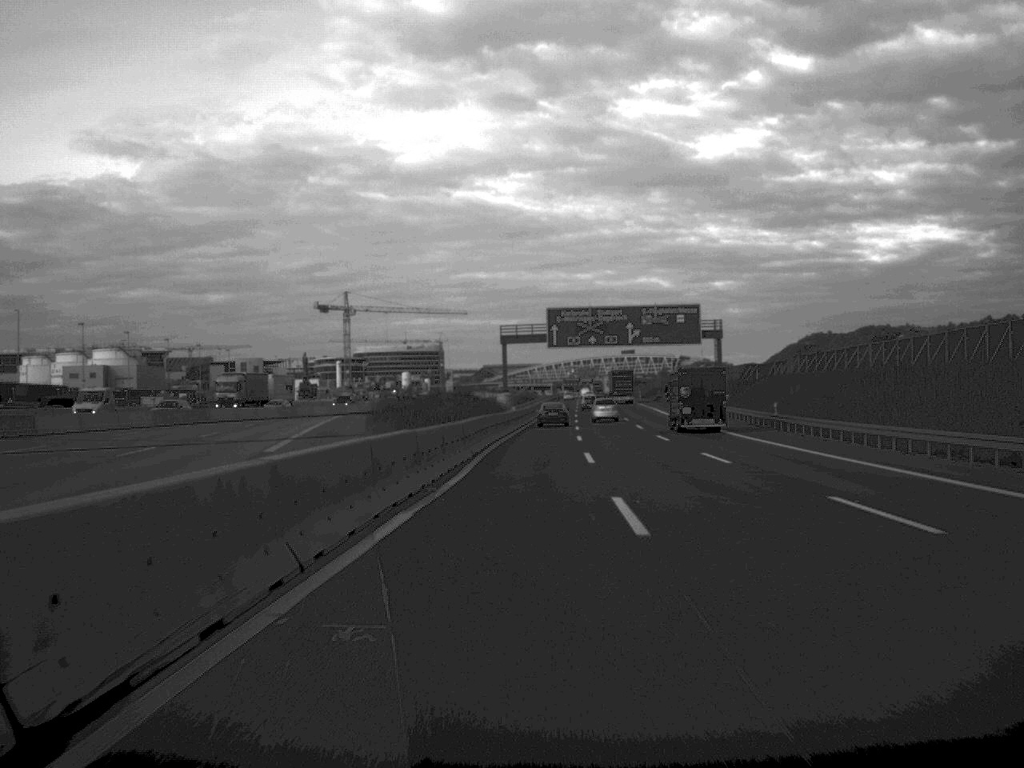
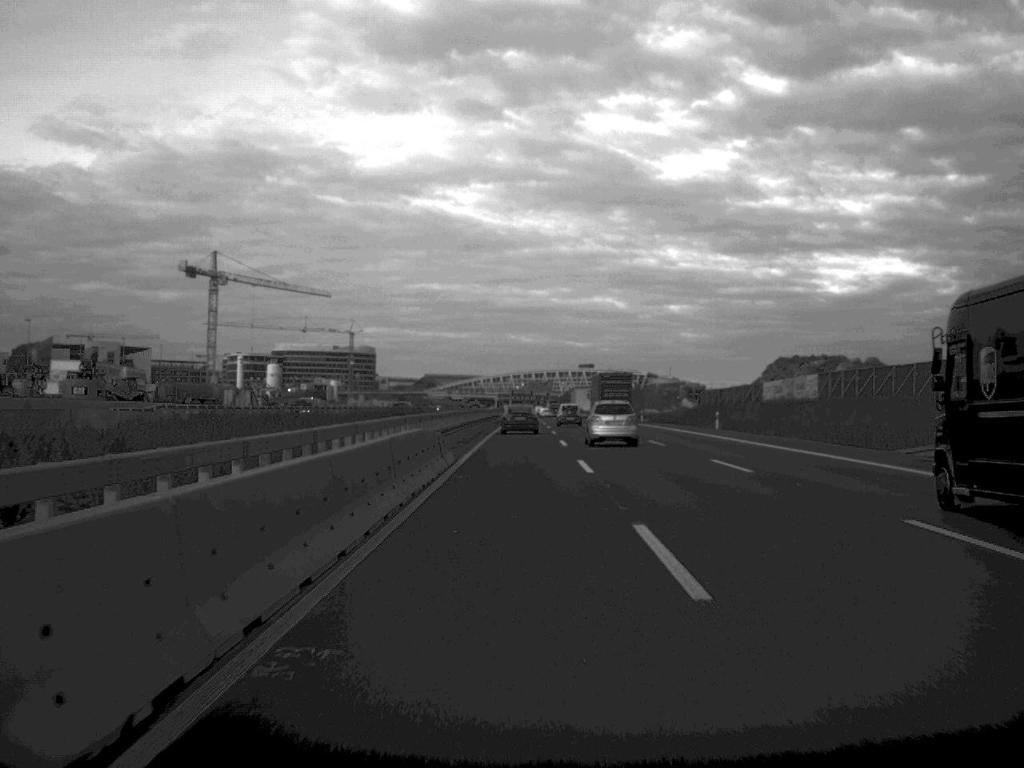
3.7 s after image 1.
(+3.6, +128.7) m; +2°
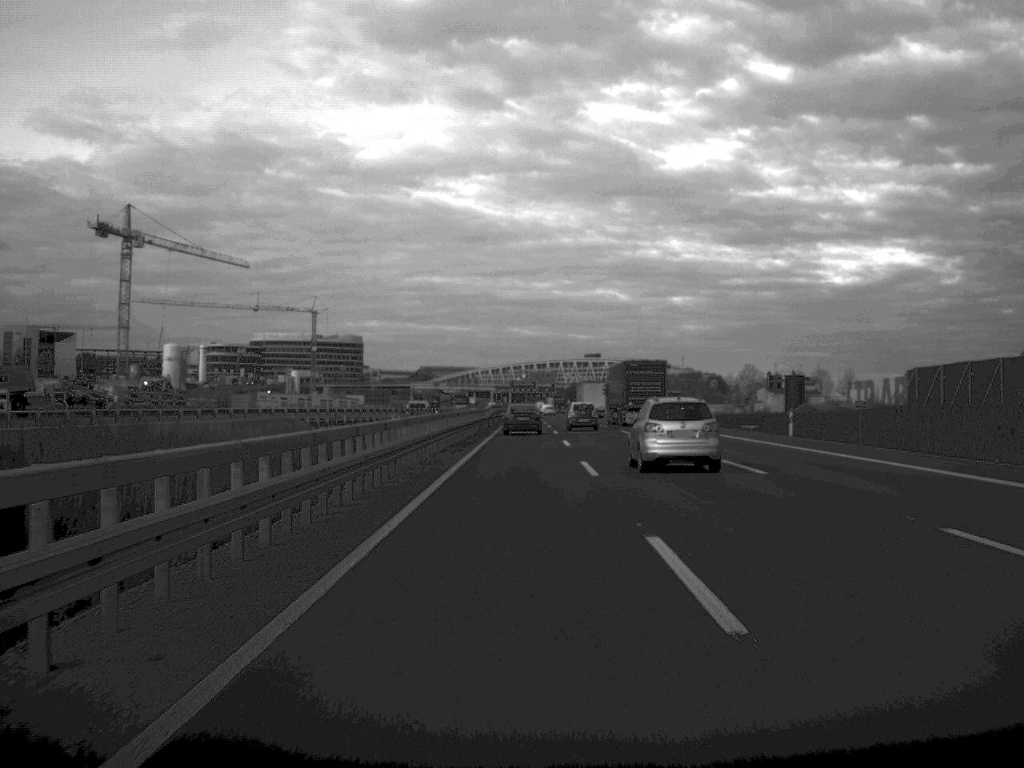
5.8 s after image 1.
(+0.1, +71.7) m; 0°
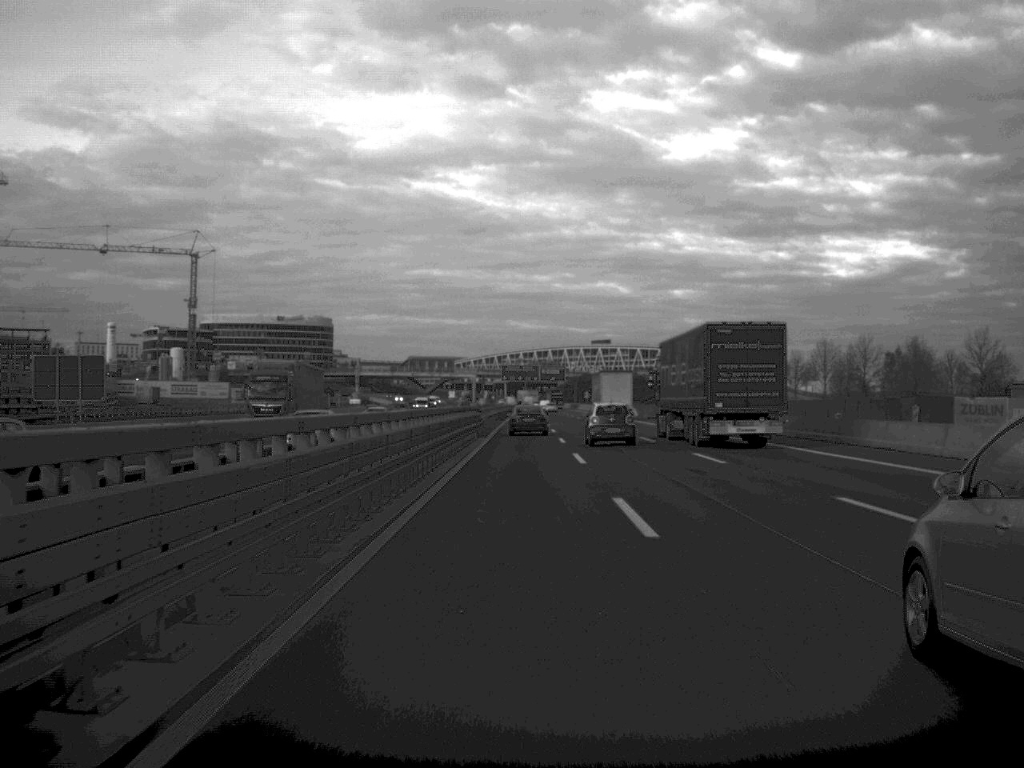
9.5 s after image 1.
(+0.3, +117.9) m; 0°
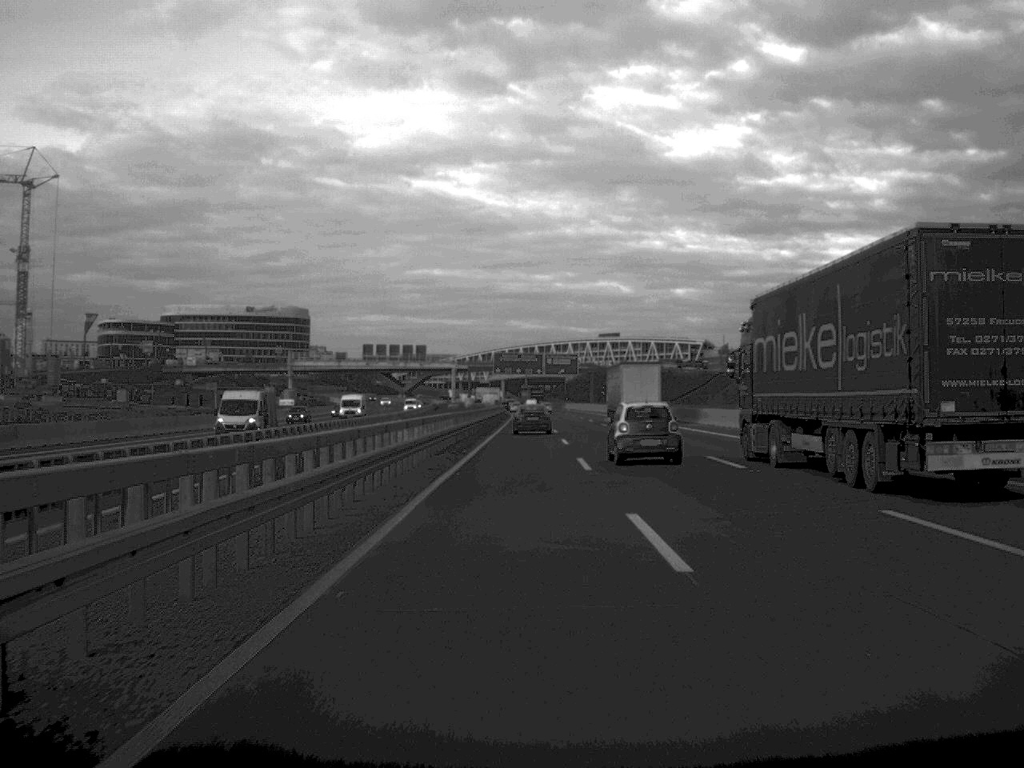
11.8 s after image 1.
(+0.1, +72.8) m; 0°
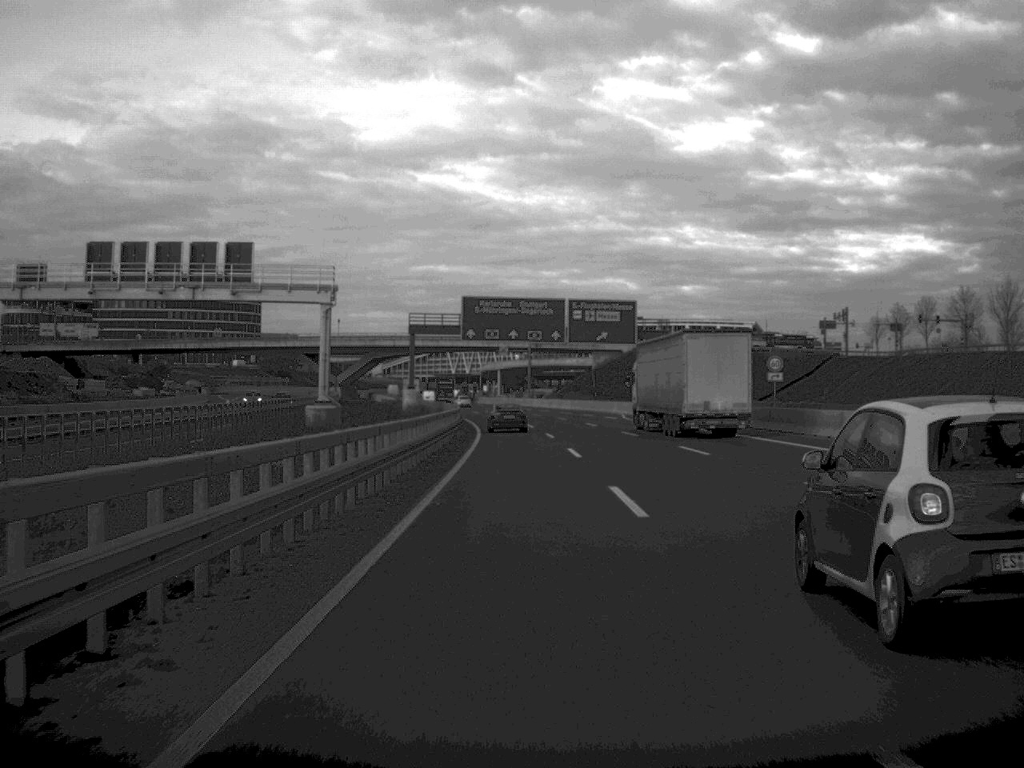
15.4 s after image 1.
(+0.2, +117.7) m; 0°
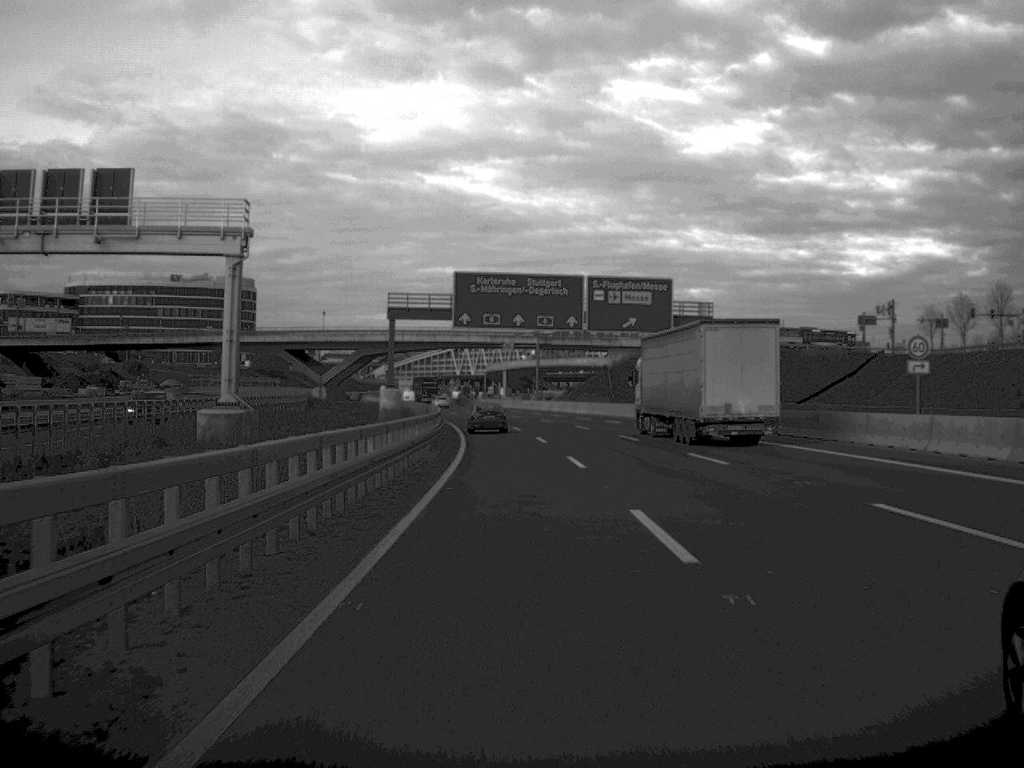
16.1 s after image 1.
(-0.1, +22.5) m; 0°
